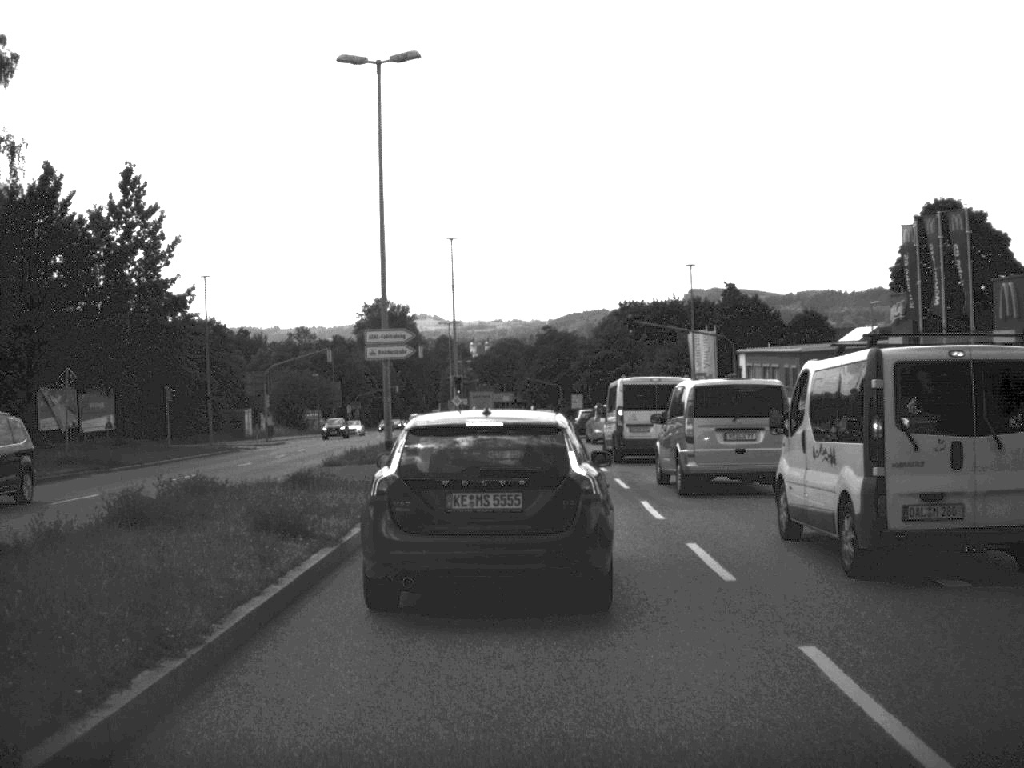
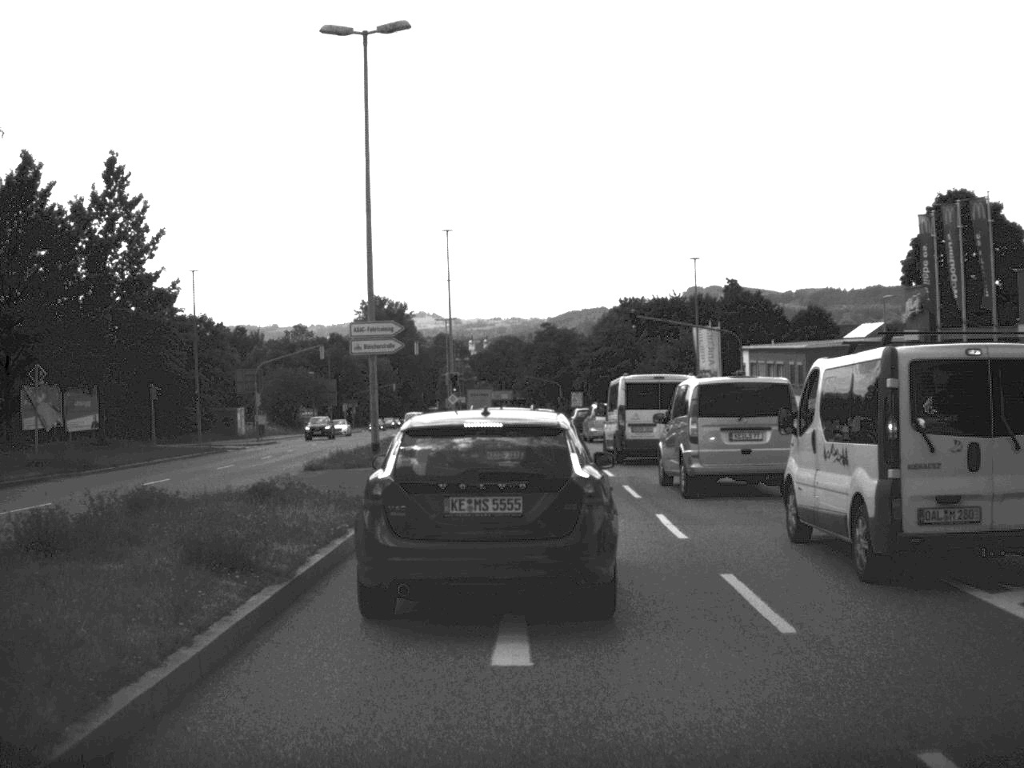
(0.0, +2.5) m; 0°
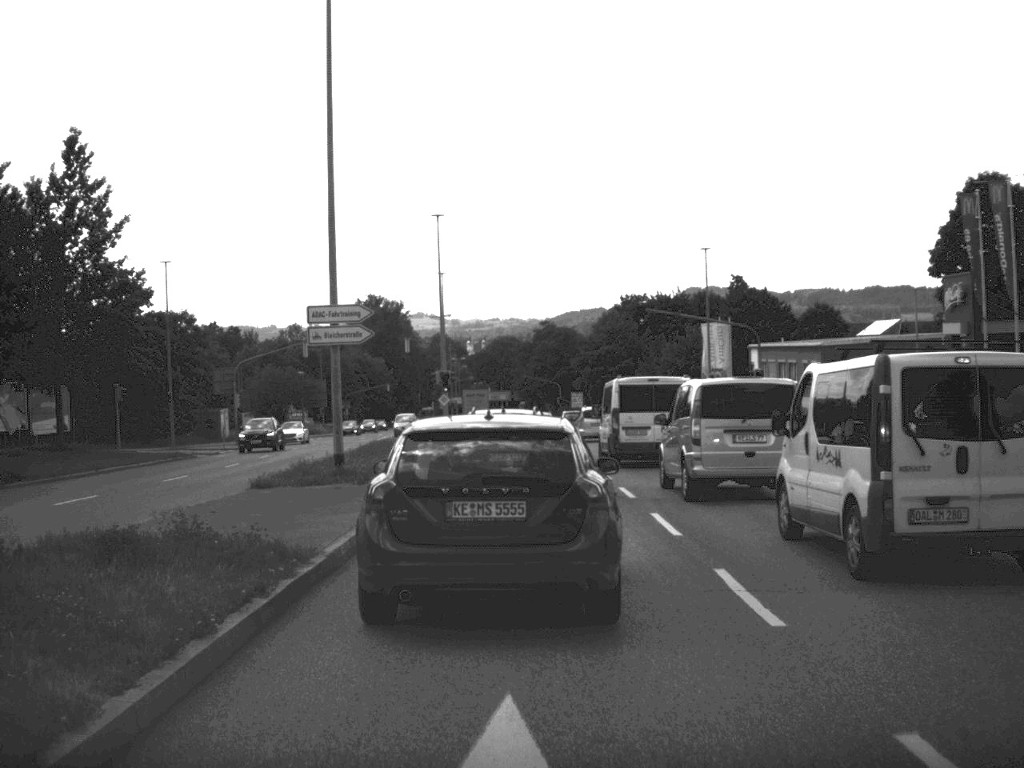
(0.0, +5.4) m; 0°
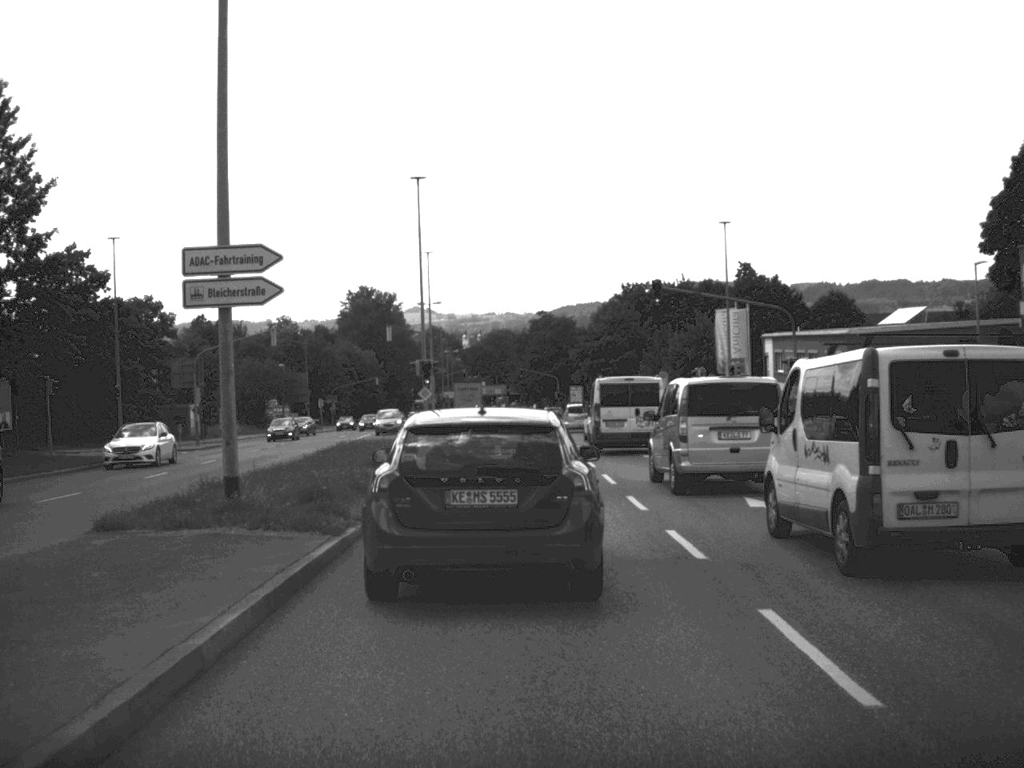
(0.0, +8.4) m; 0°
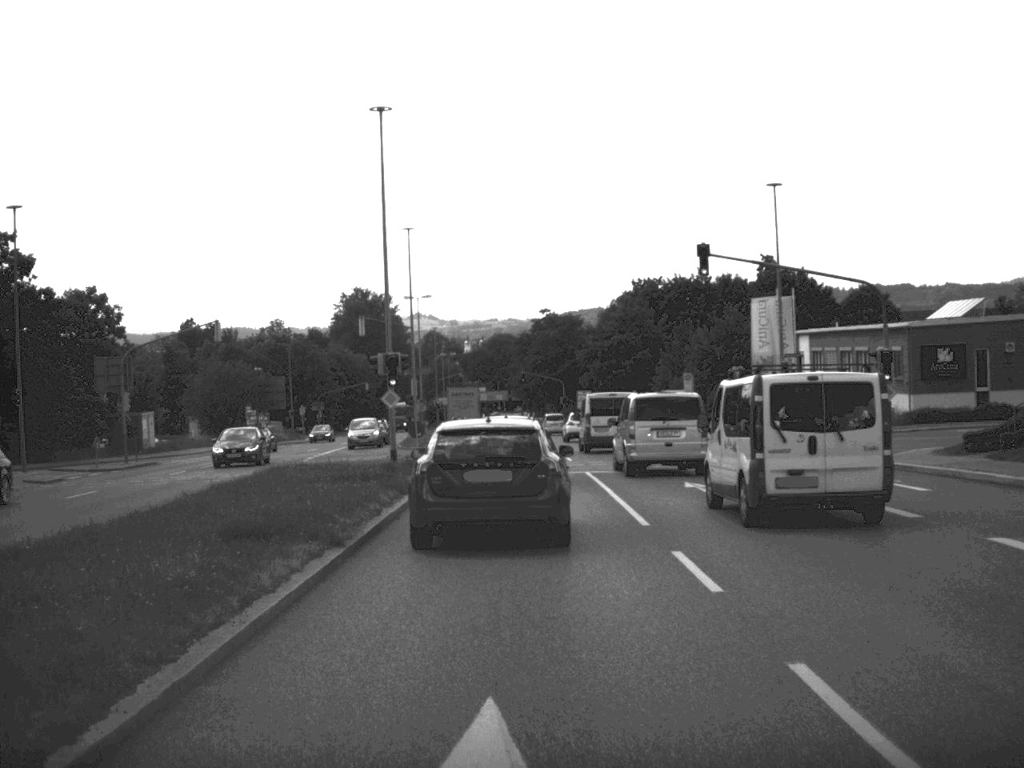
(0.0, +12.7) m; 0°
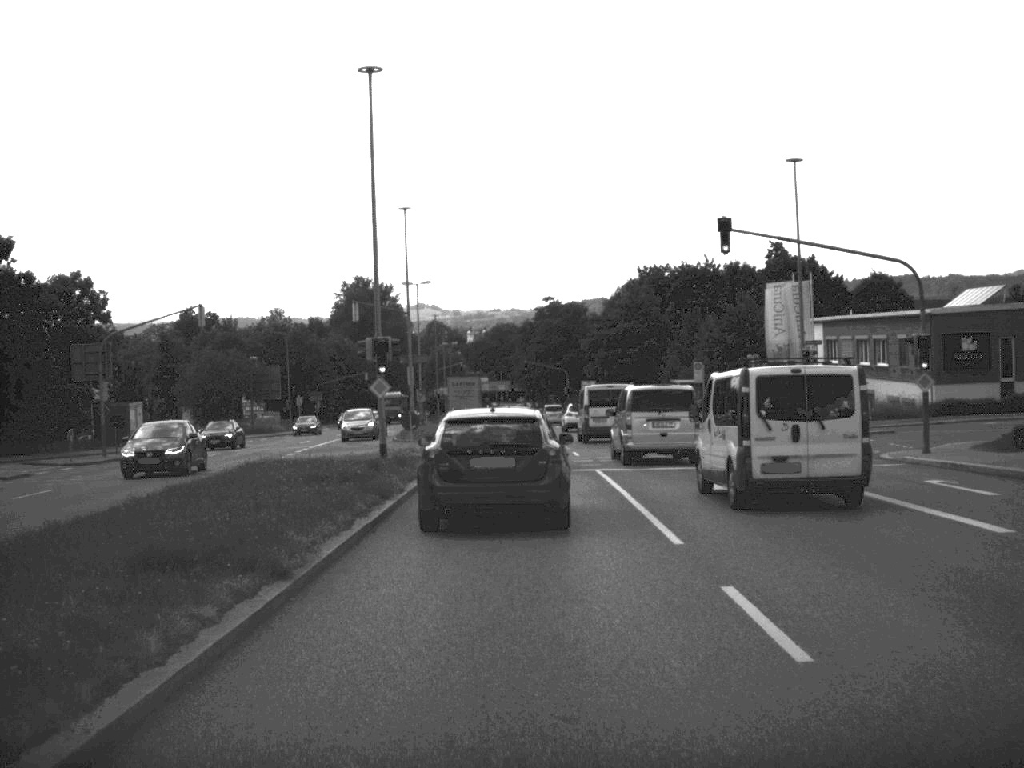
(0.0, +3.3) m; 0°
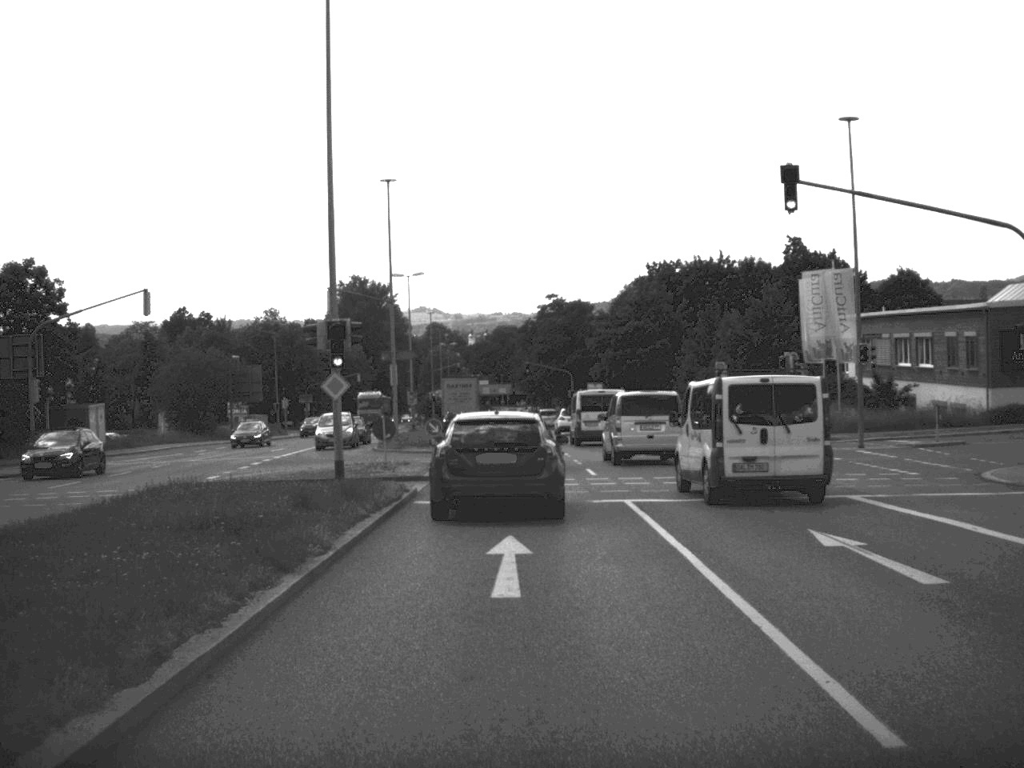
(0.0, +7.9) m; 0°
